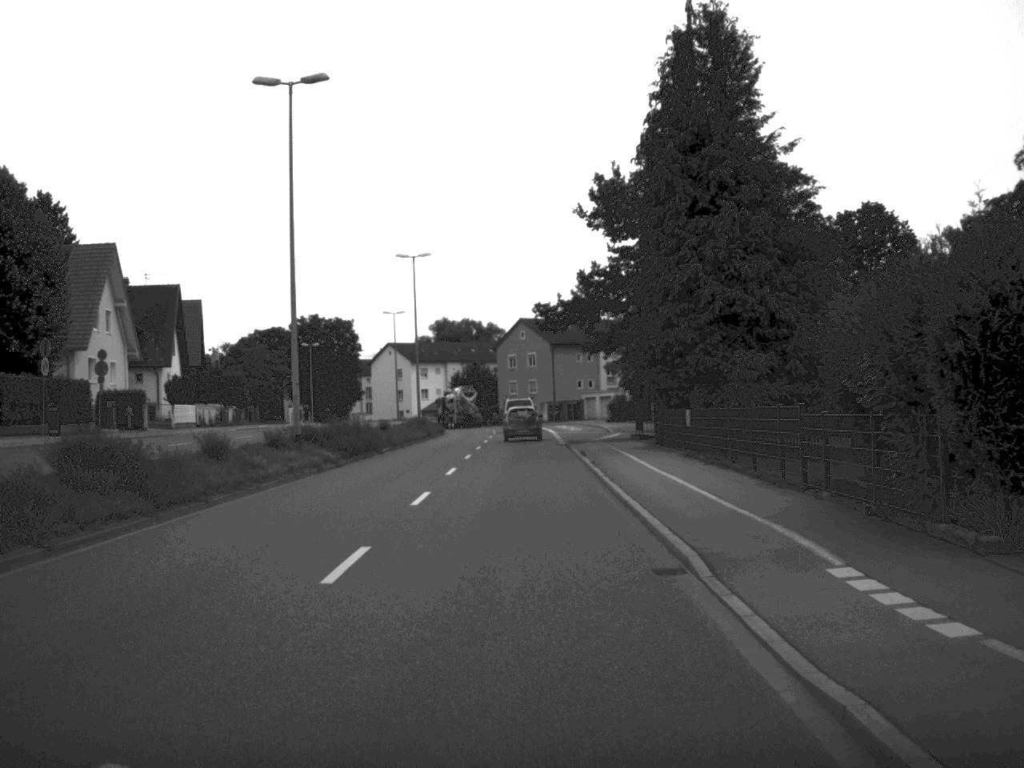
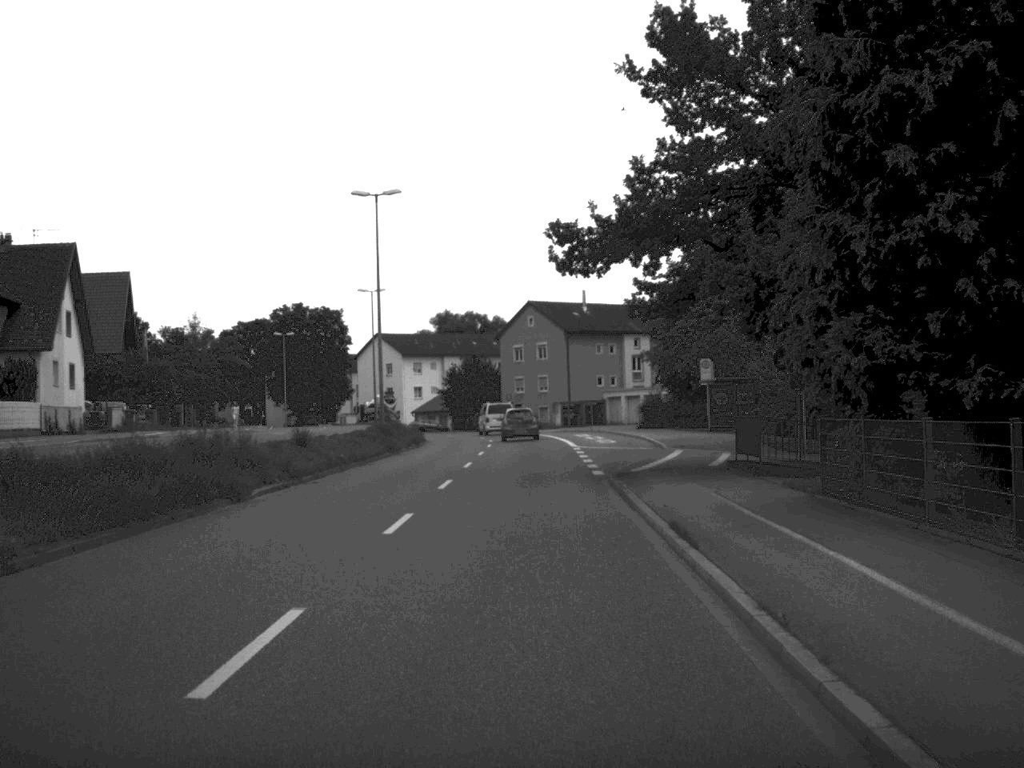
(0.0, +22.2) m; -1°
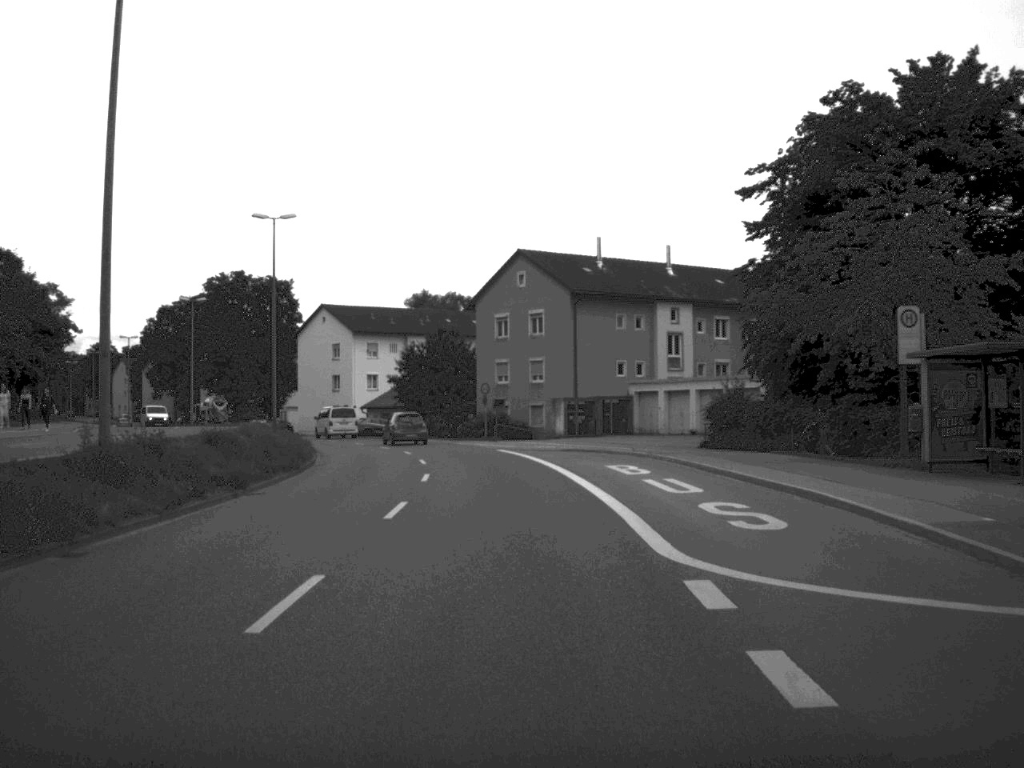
(+0.2, +33.6) m; 0°
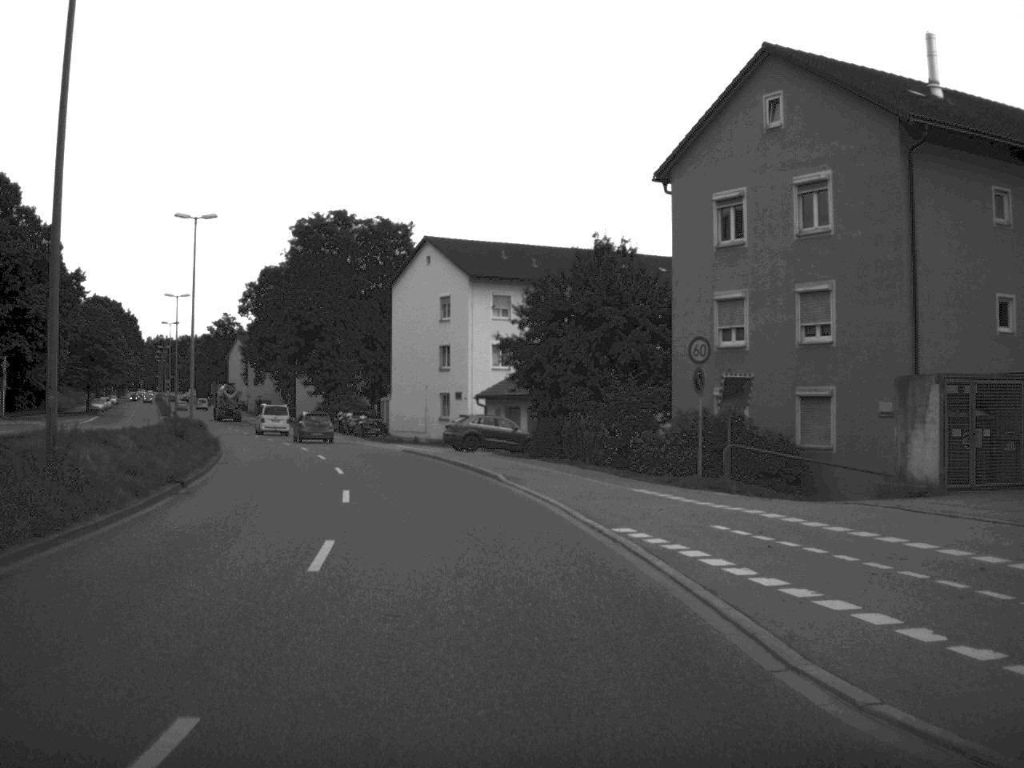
(-1.8, +40.8) m; -8°
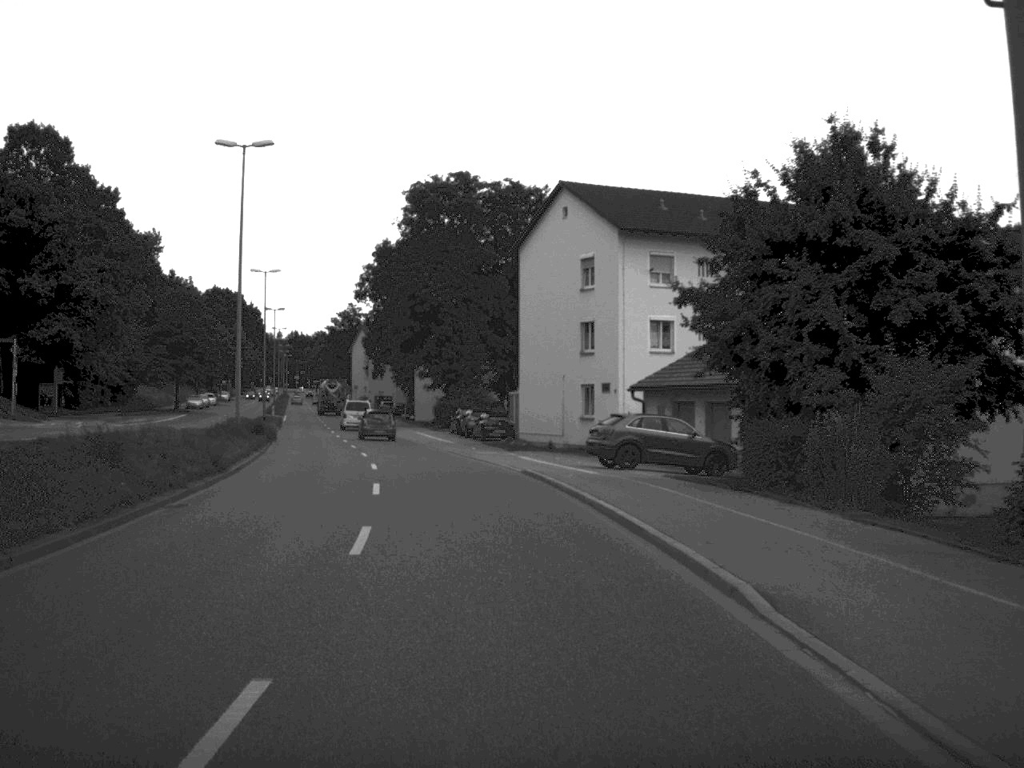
(-1.0, +17.0) m; -6°
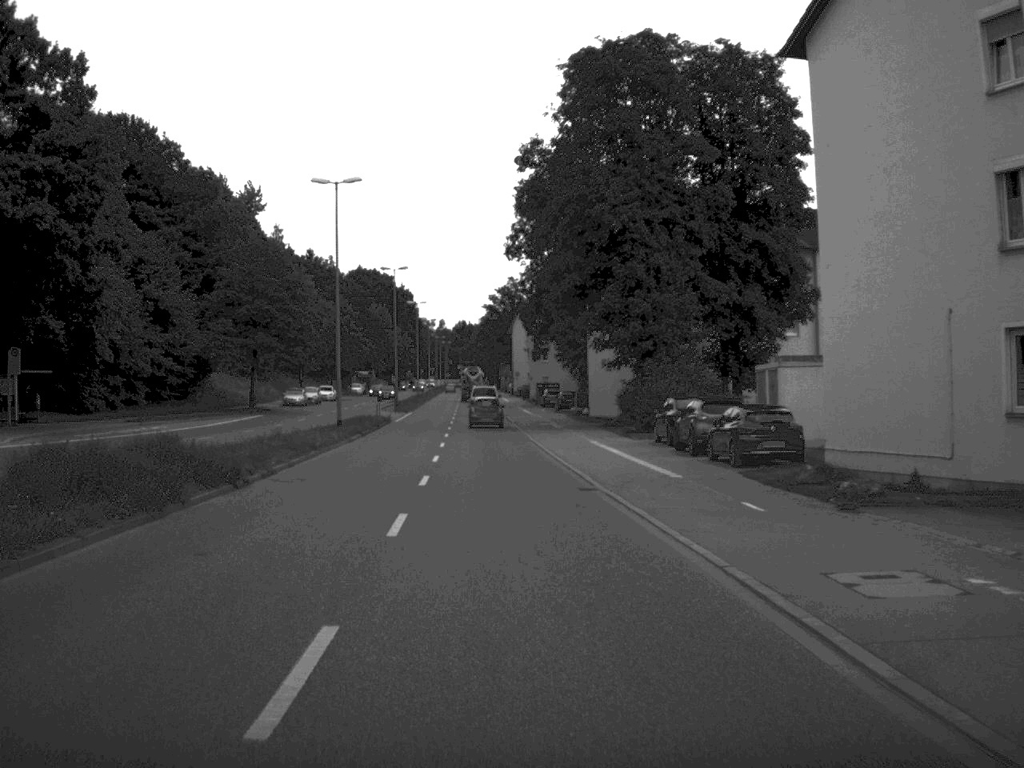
(-2.7, +33.8) m; -8°
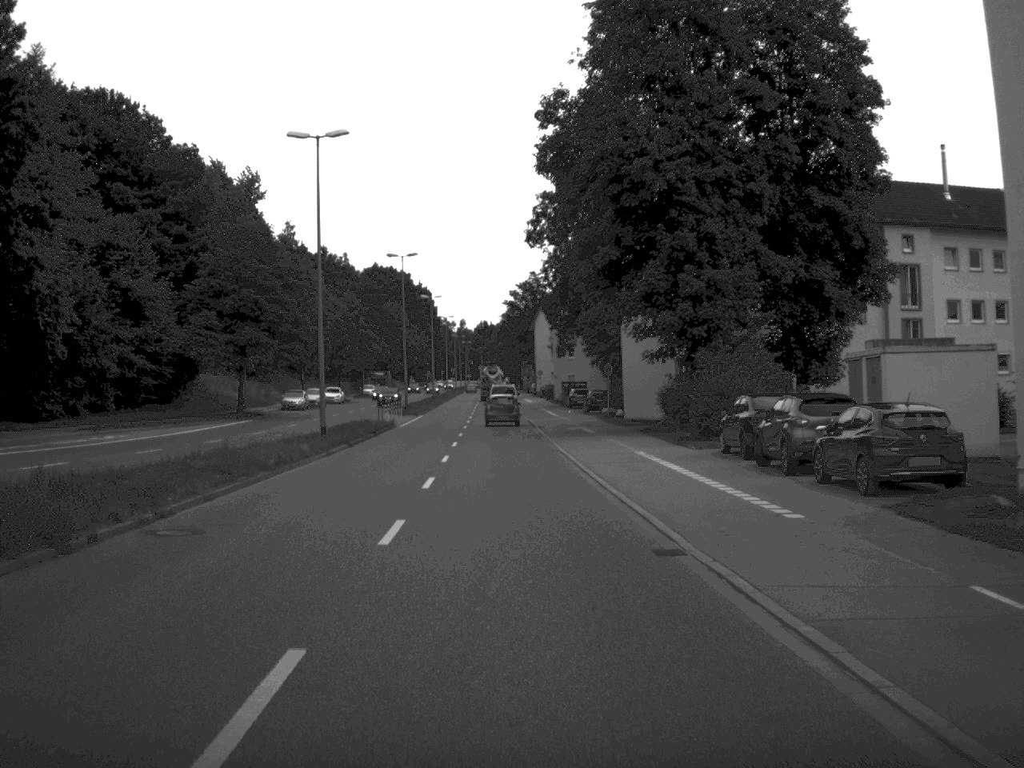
(-0.1, +9.7) m; -1°
